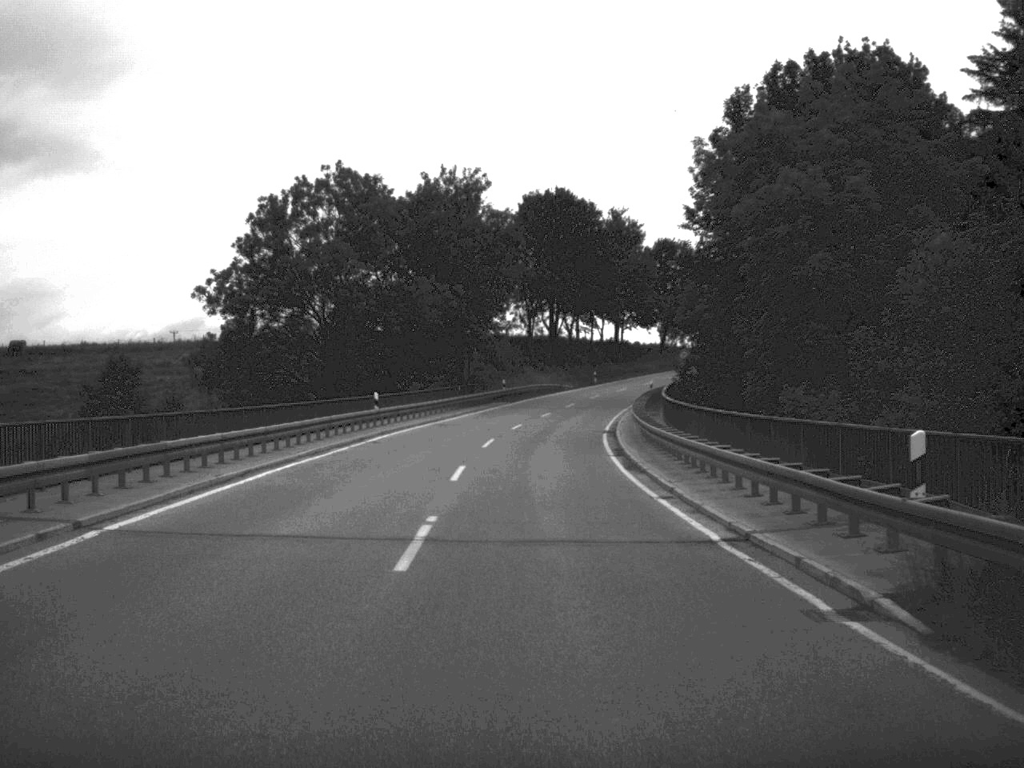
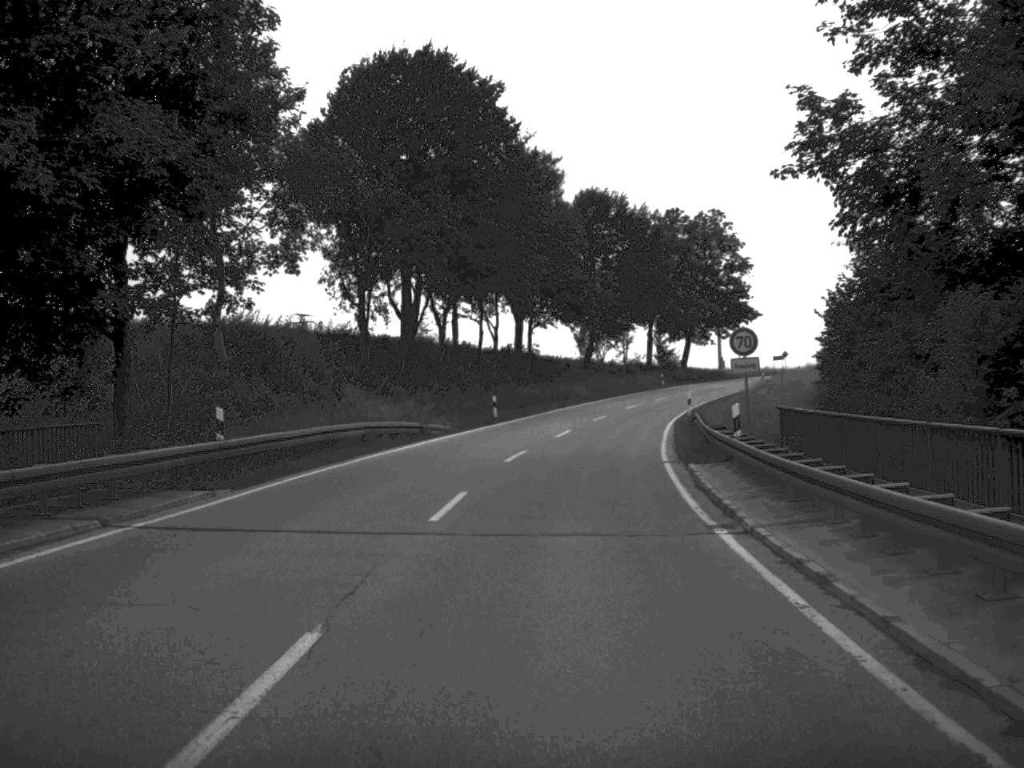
(+1.6, +53.5) m; +6°
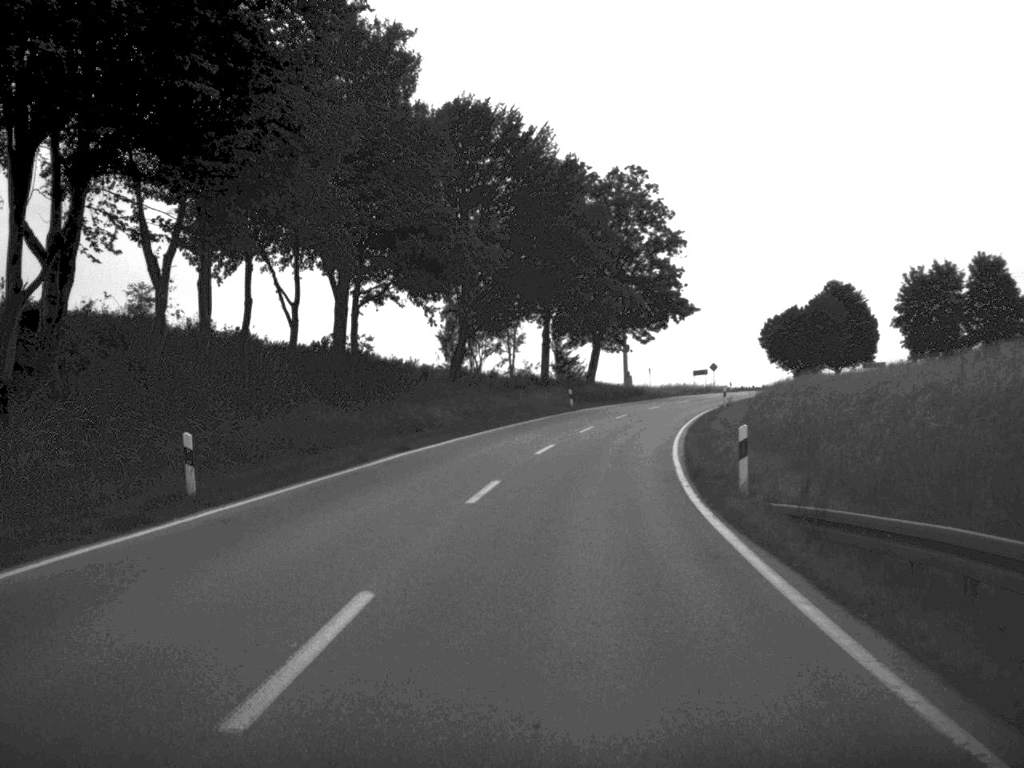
(+1.6, +33.2) m; +6°
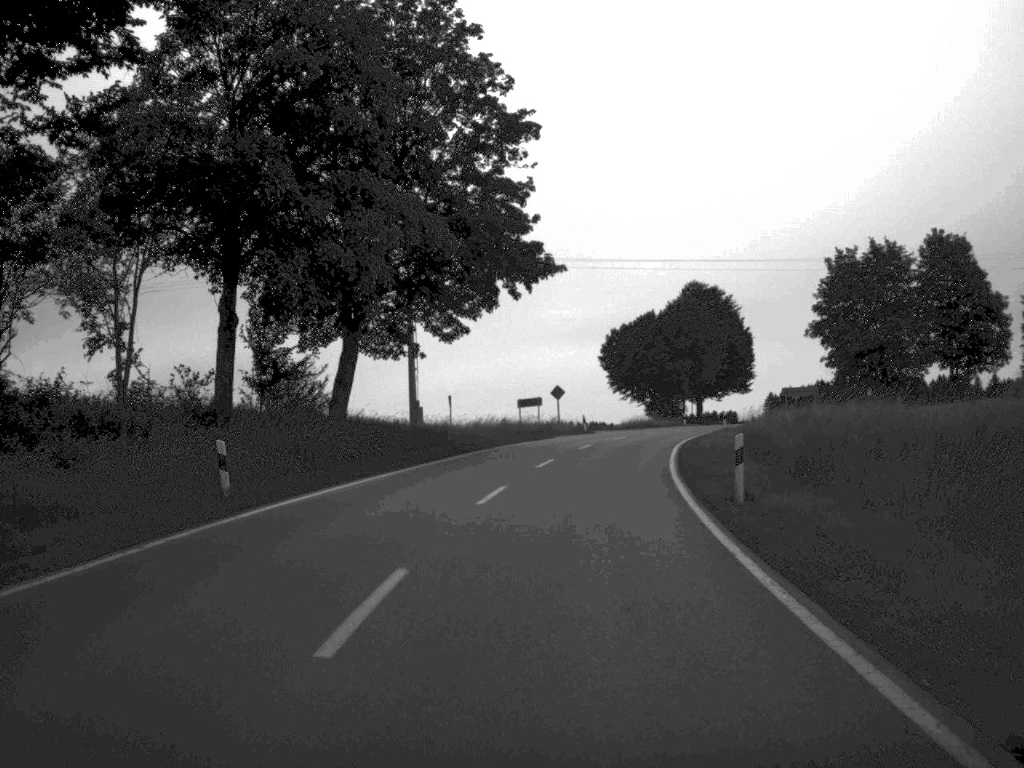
(+3.4, +44.3) m; +9°
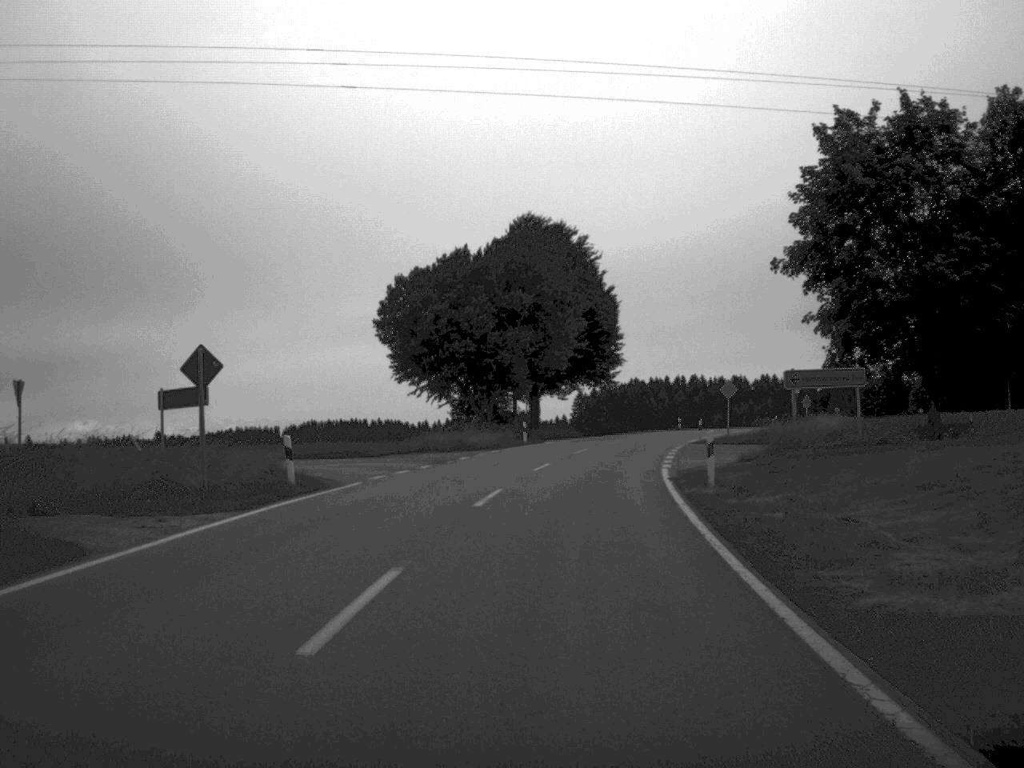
(+3.6, +46.2) m; +9°
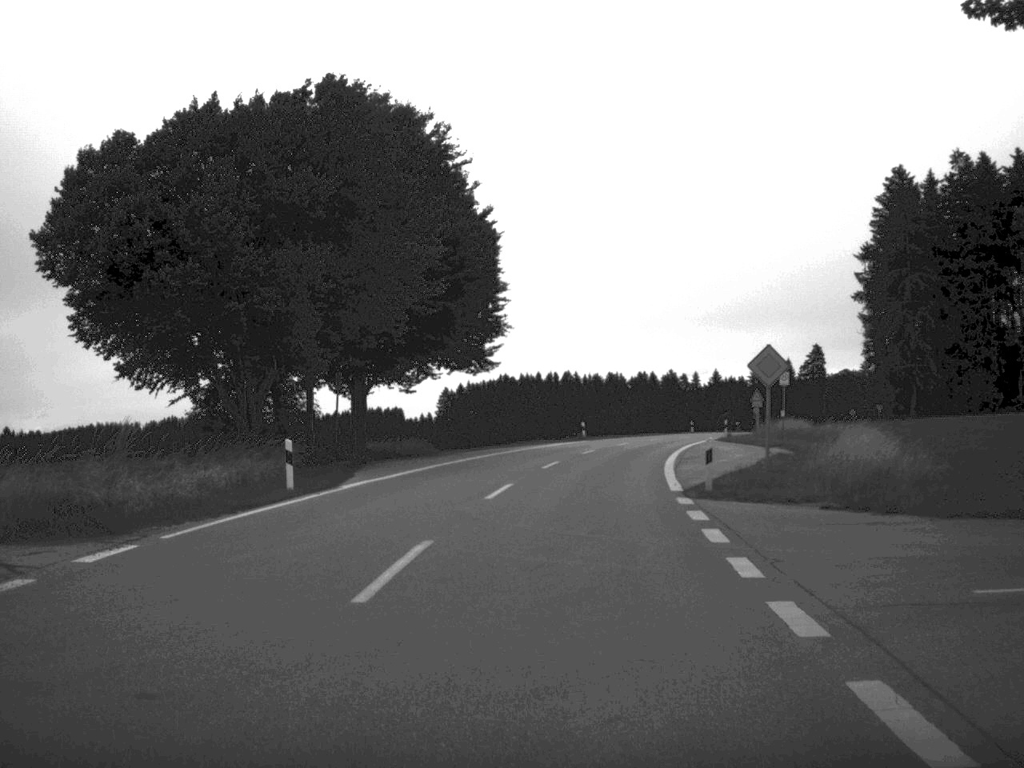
(+1.8, +32.5) m; +6°
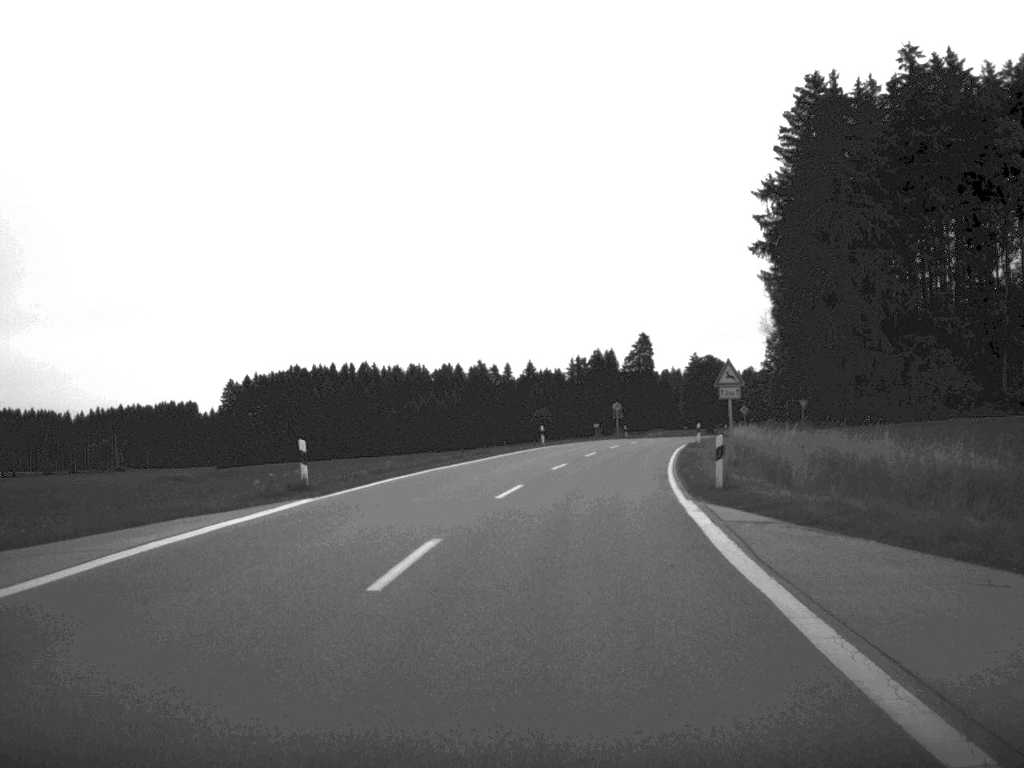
(+3.4, +45.7) m; +9°
